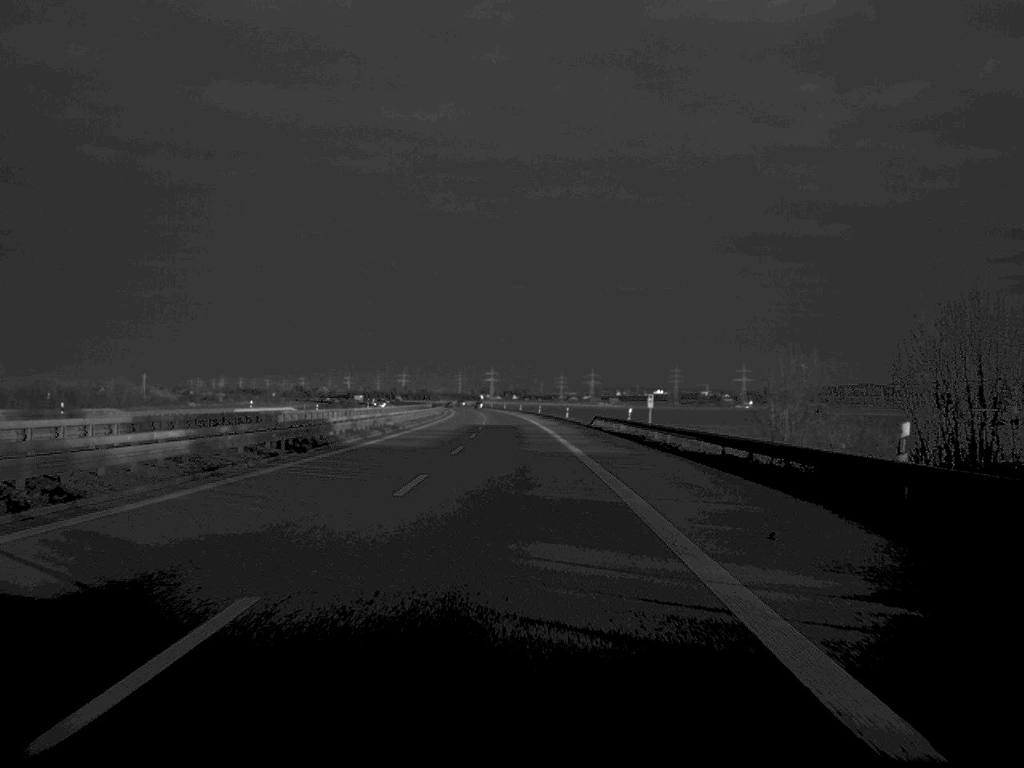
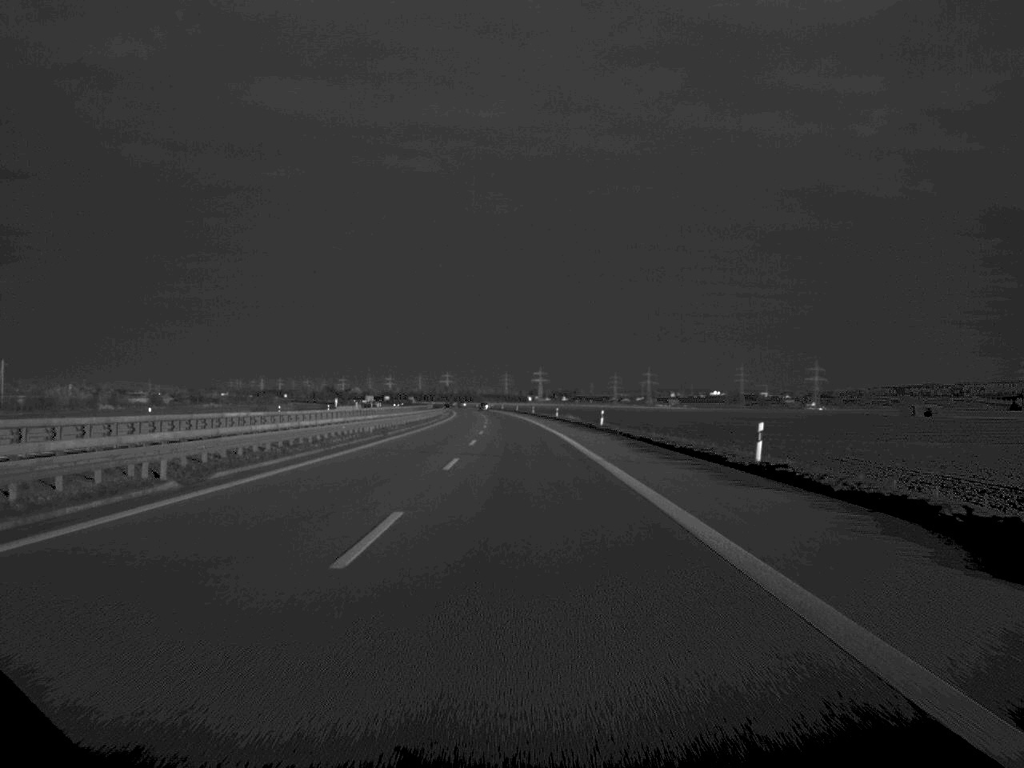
(-2.6, +134.5) m; -2°
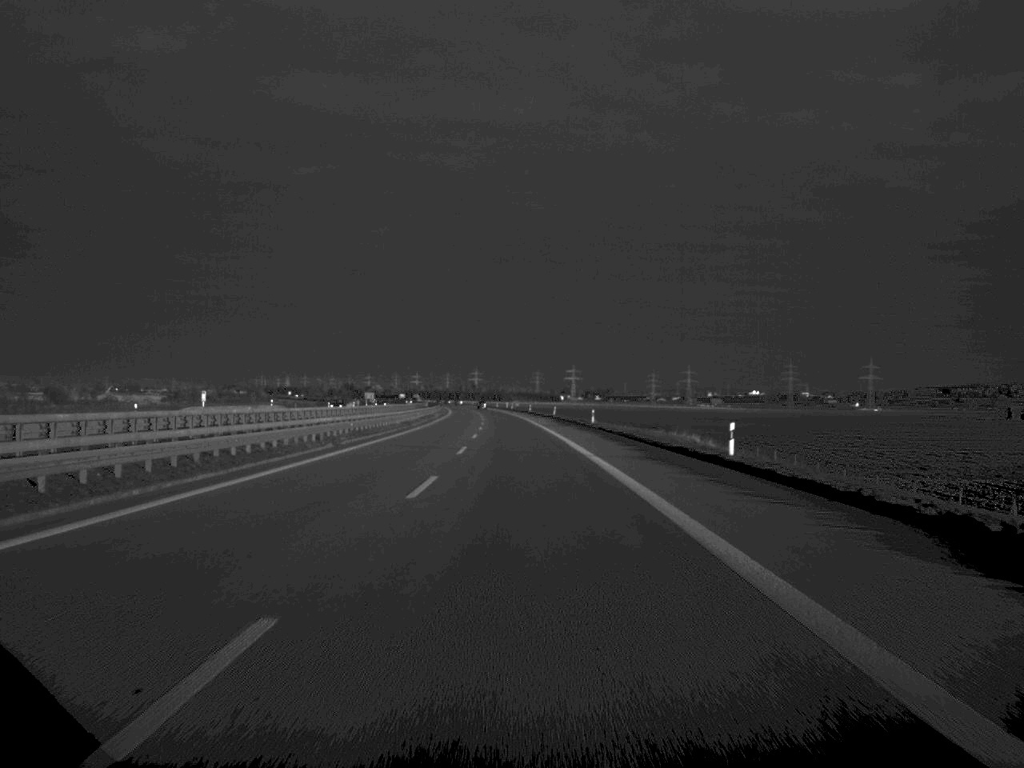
(-1.3, +98.3) m; -1°
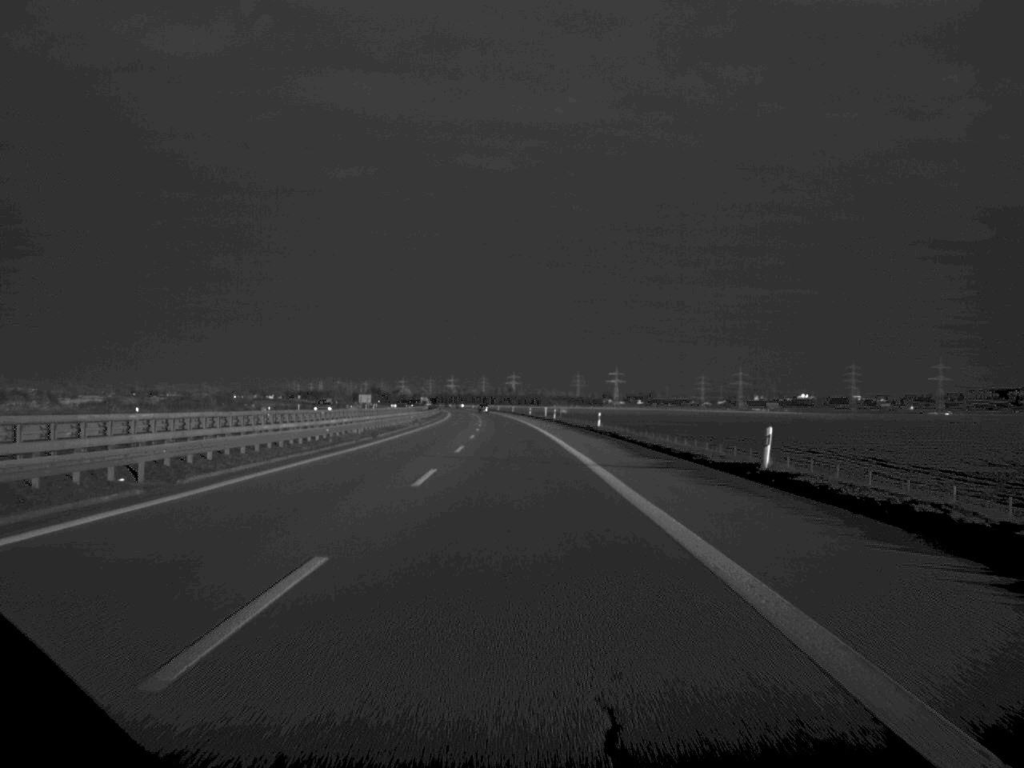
(-1.5, +102.9) m; -2°
